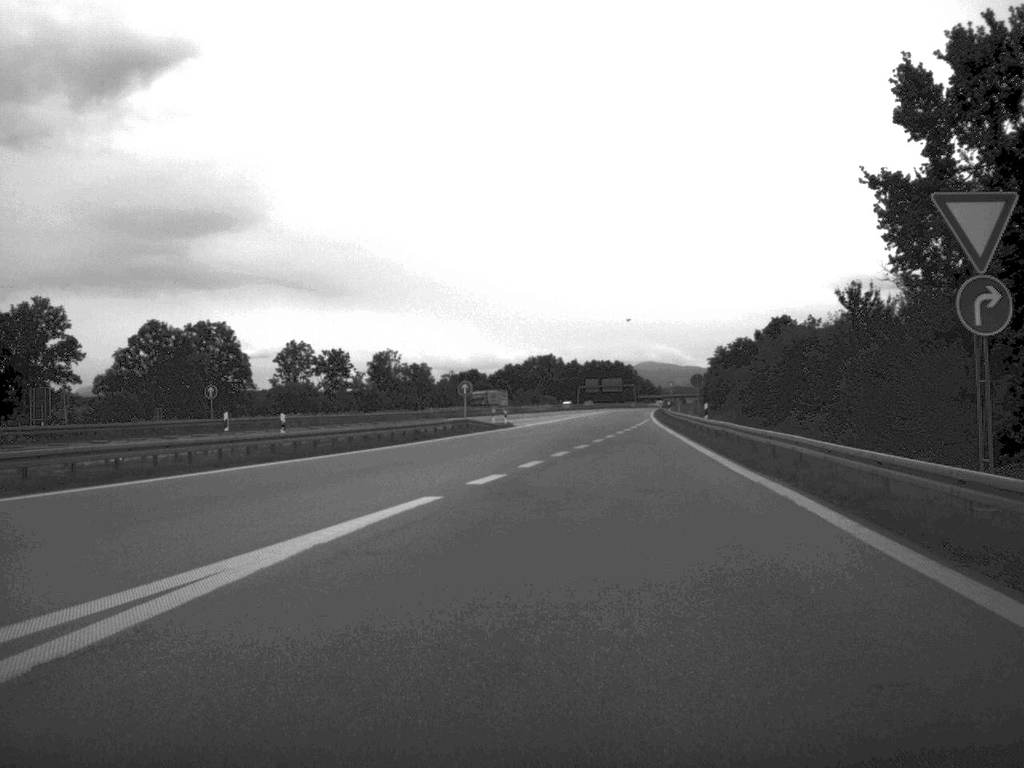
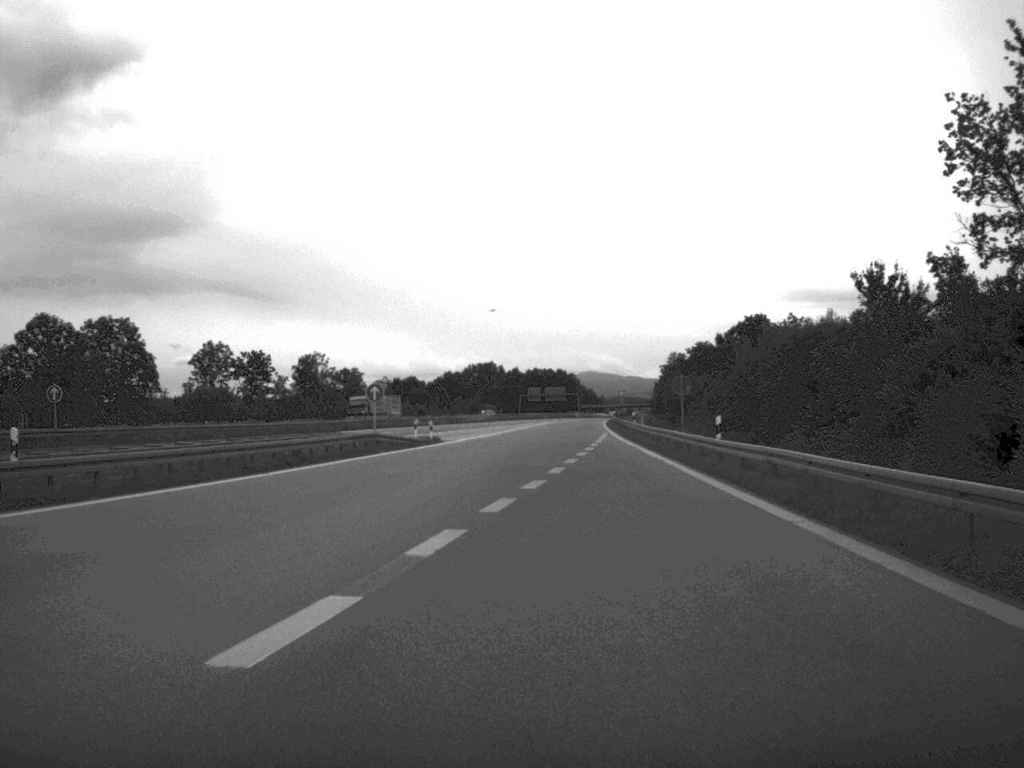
(+0.4, +16.2) m; +3°
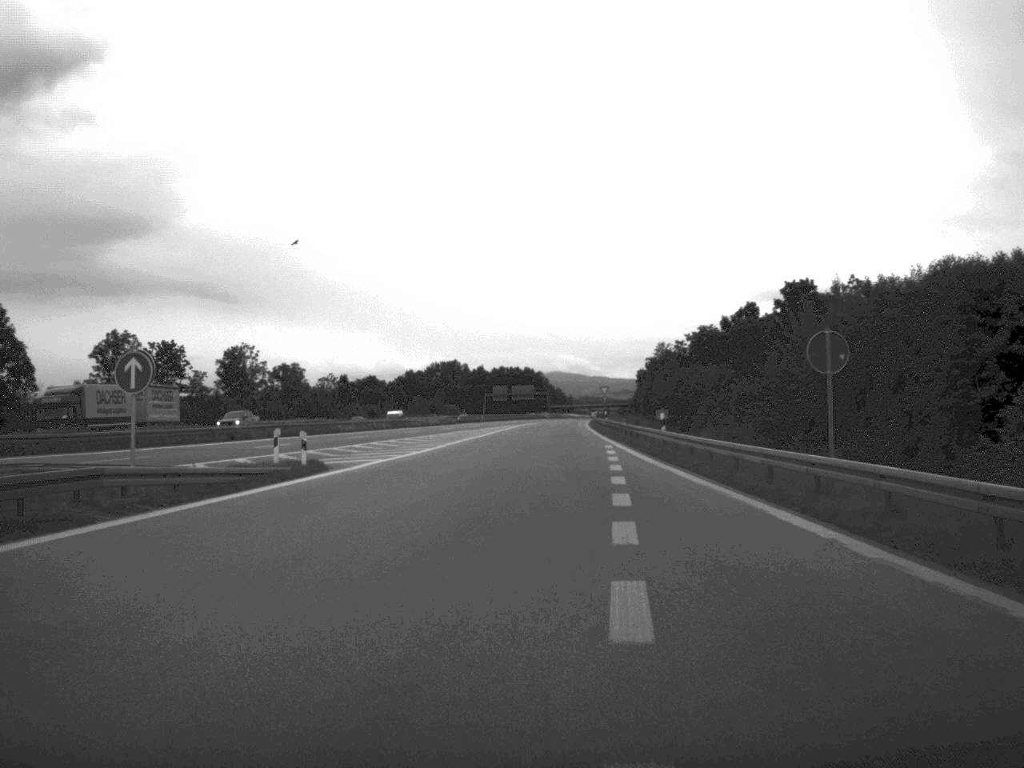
(+0.2, +28.6) m; +1°
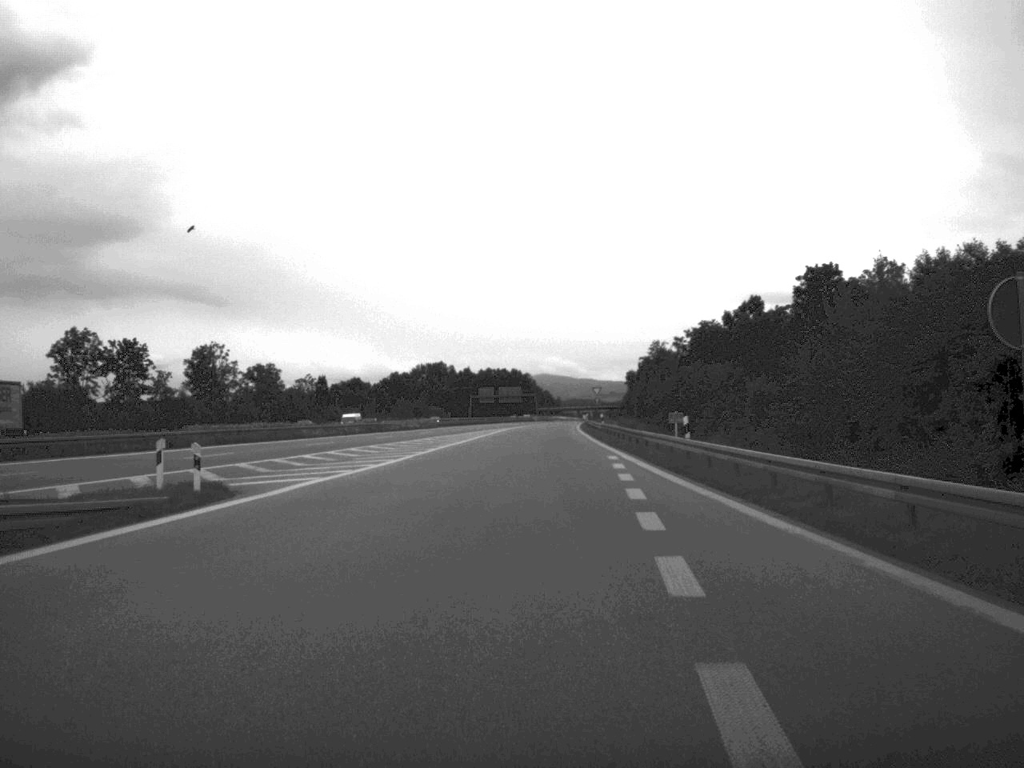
(+0.1, +9.7) m; 0°
